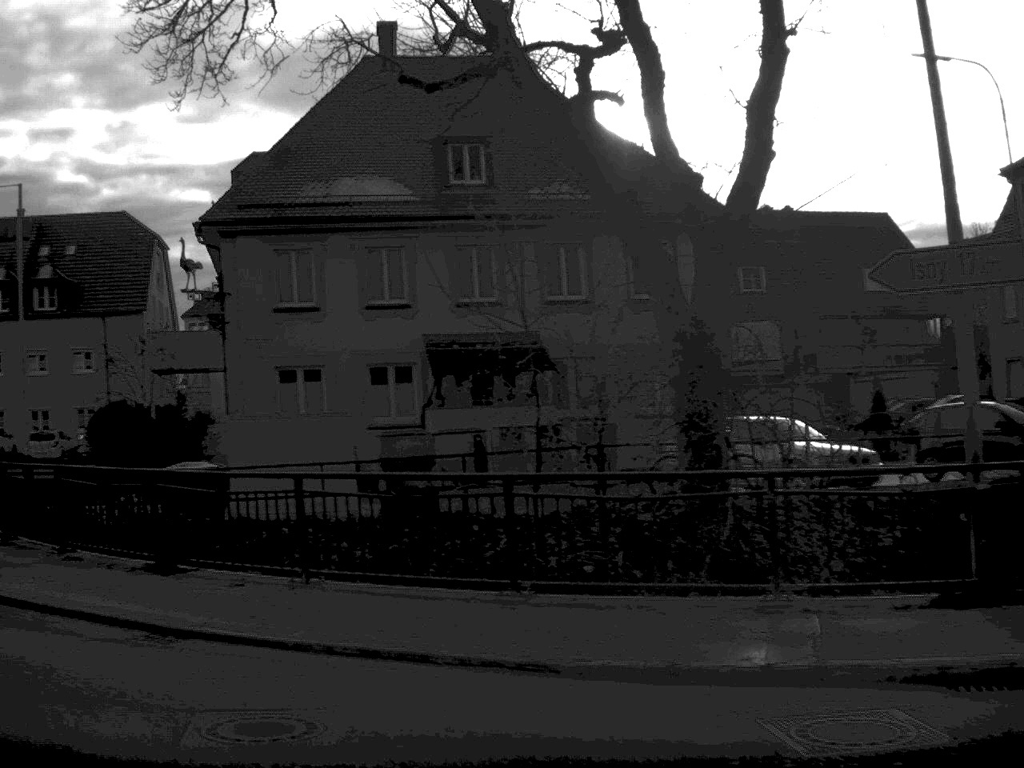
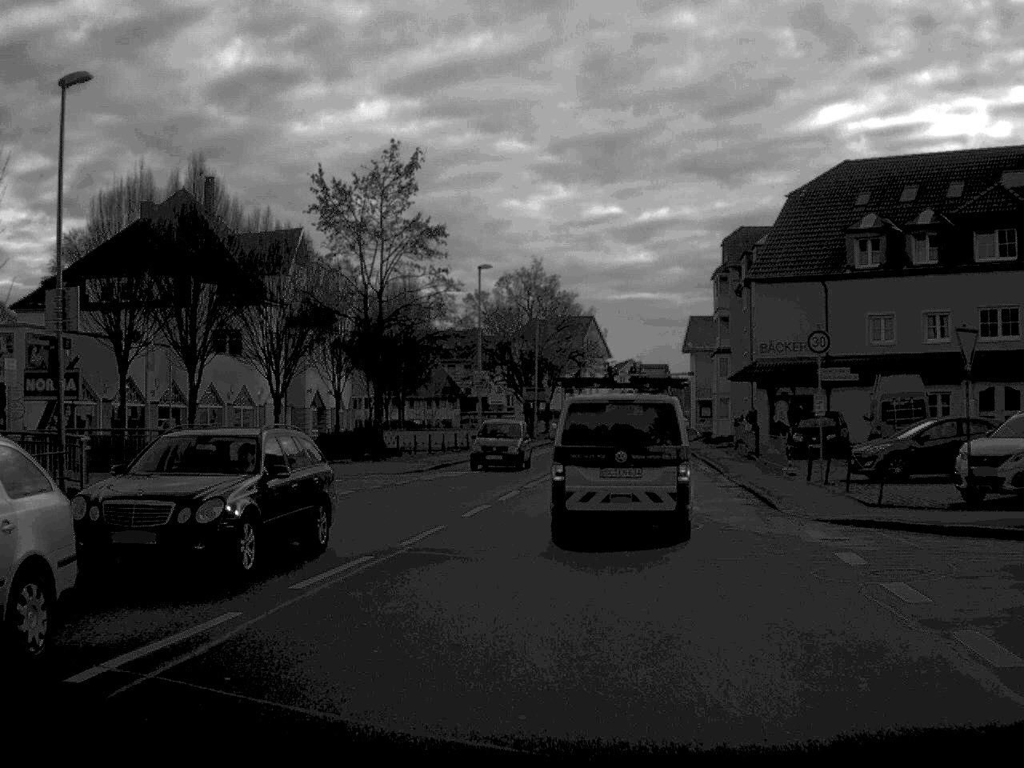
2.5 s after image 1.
(-7.4, +11.7) m; -42°
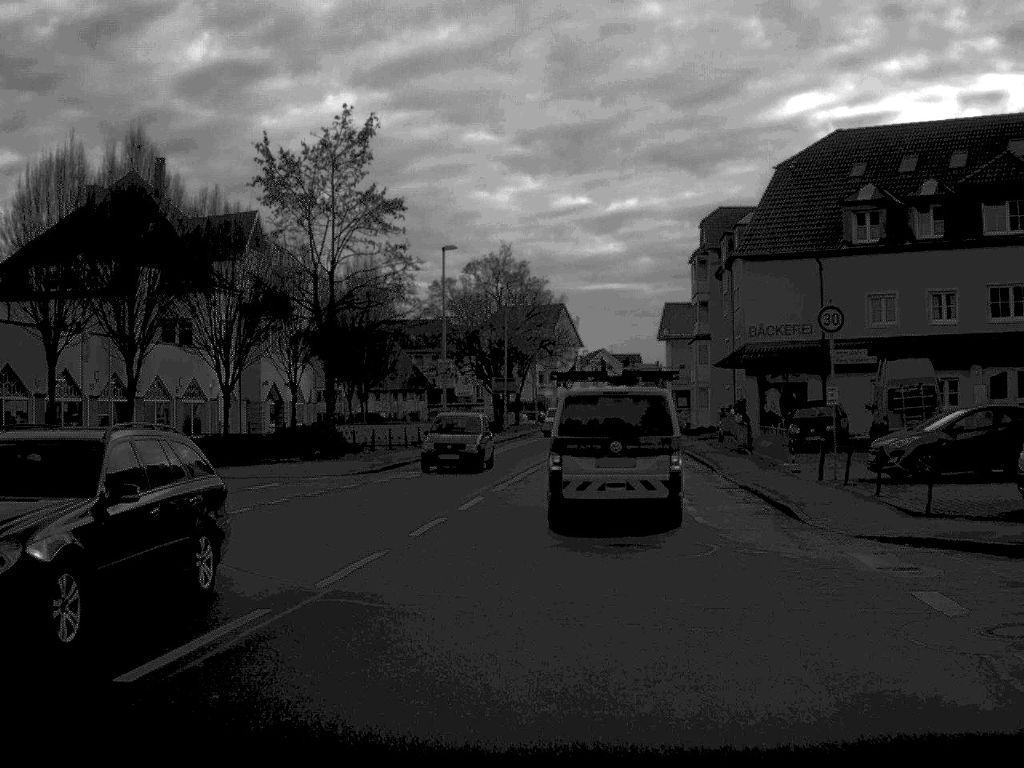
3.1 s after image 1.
(0.0, +4.3) m; +1°
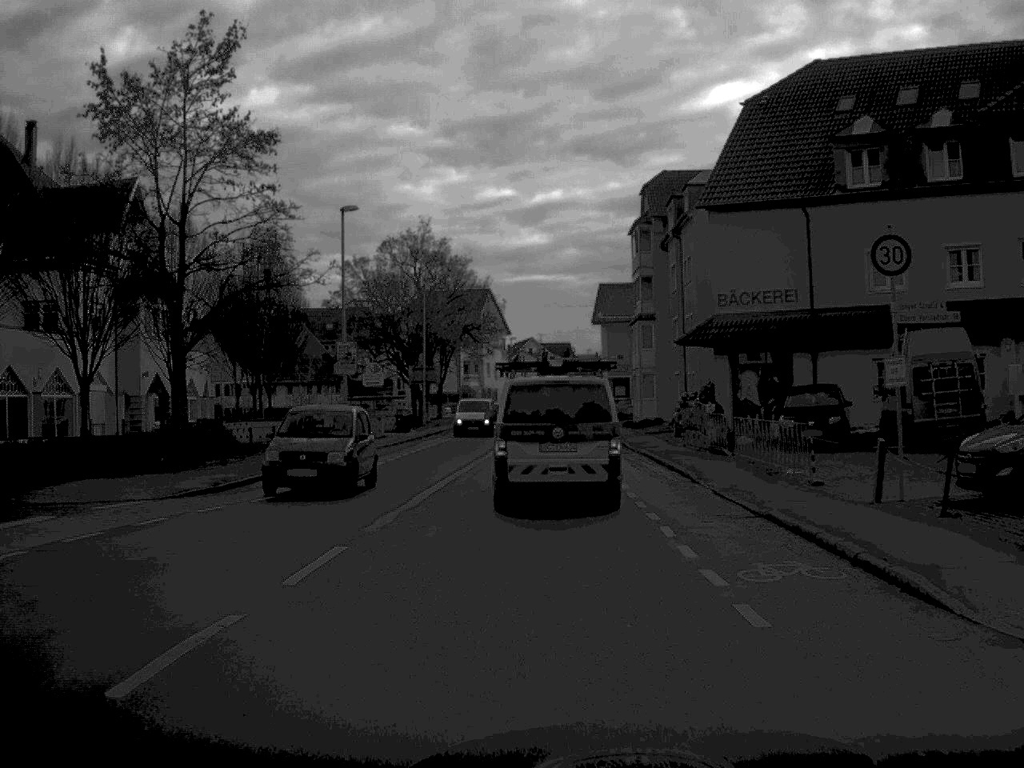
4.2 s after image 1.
(+0.3, +9.5) m; +3°
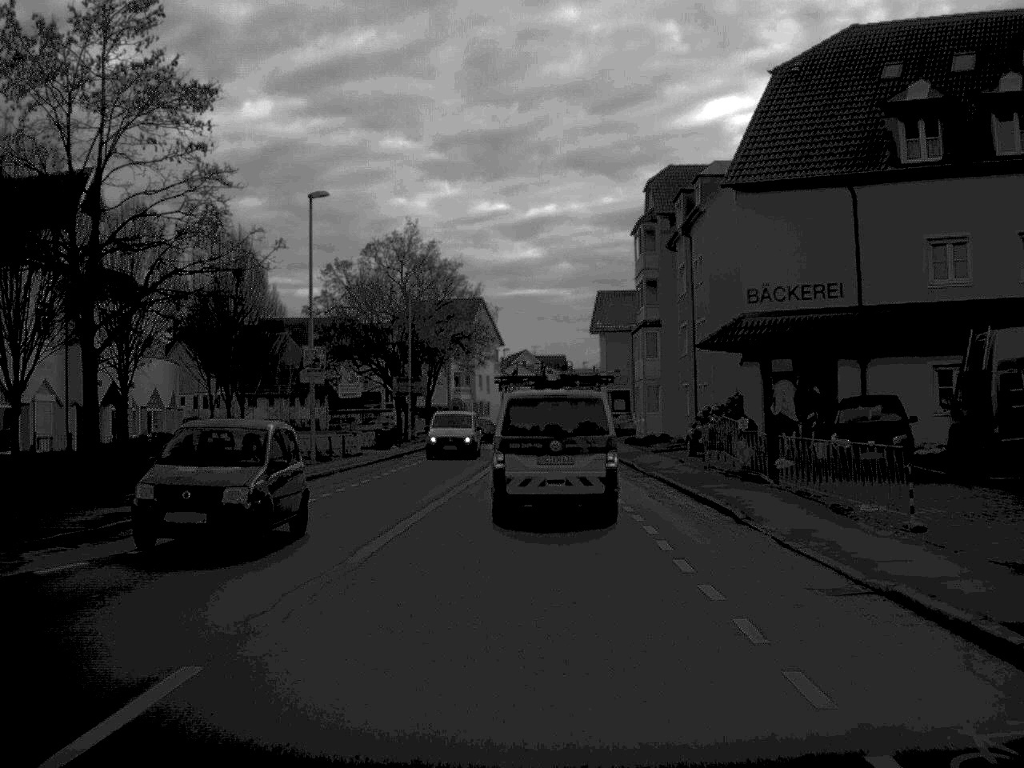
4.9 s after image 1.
(0.0, +6.0) m; 0°
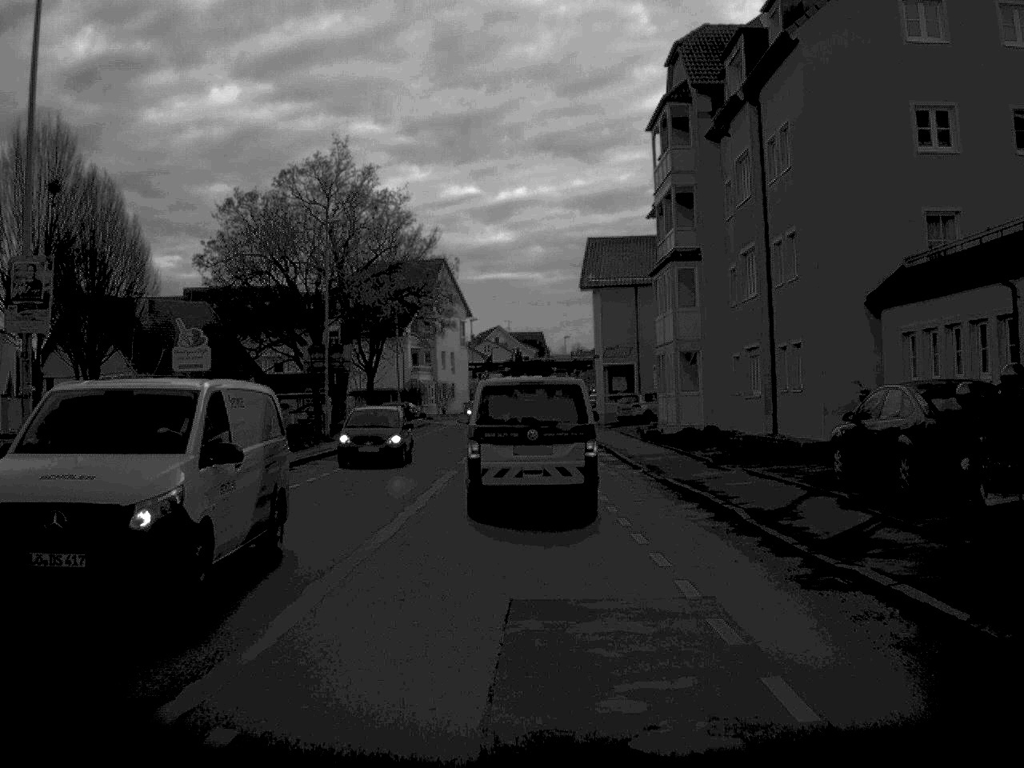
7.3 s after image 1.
(+0.2, +22.7) m; +1°
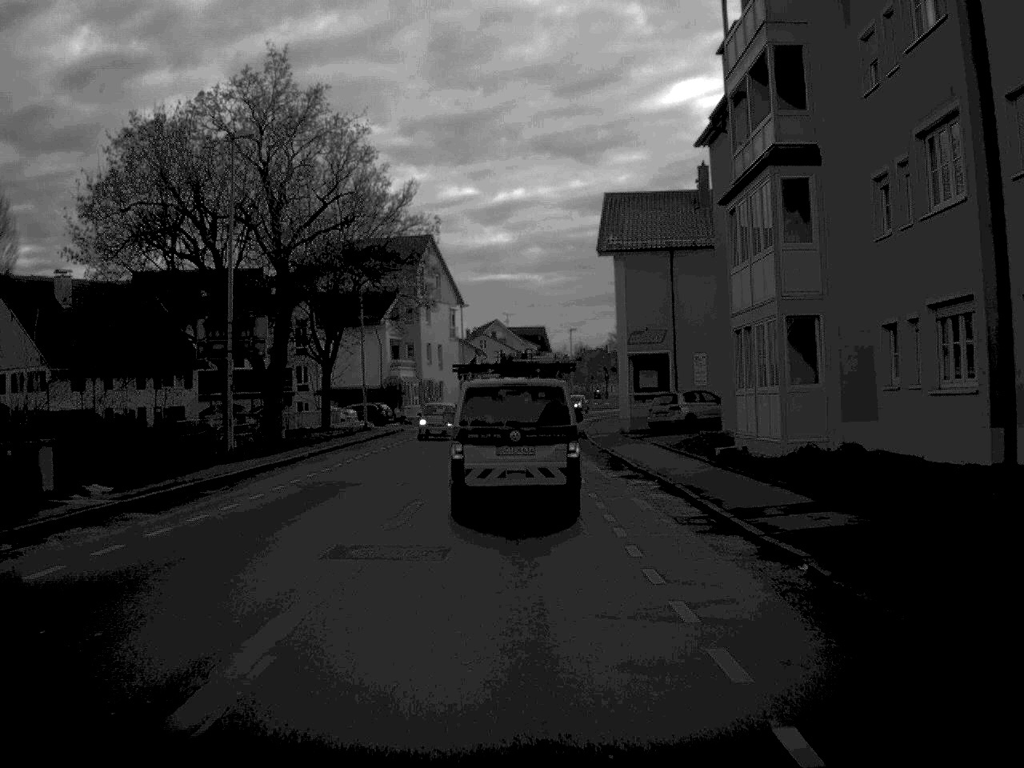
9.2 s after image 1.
(0.0, +17.0) m; 0°
